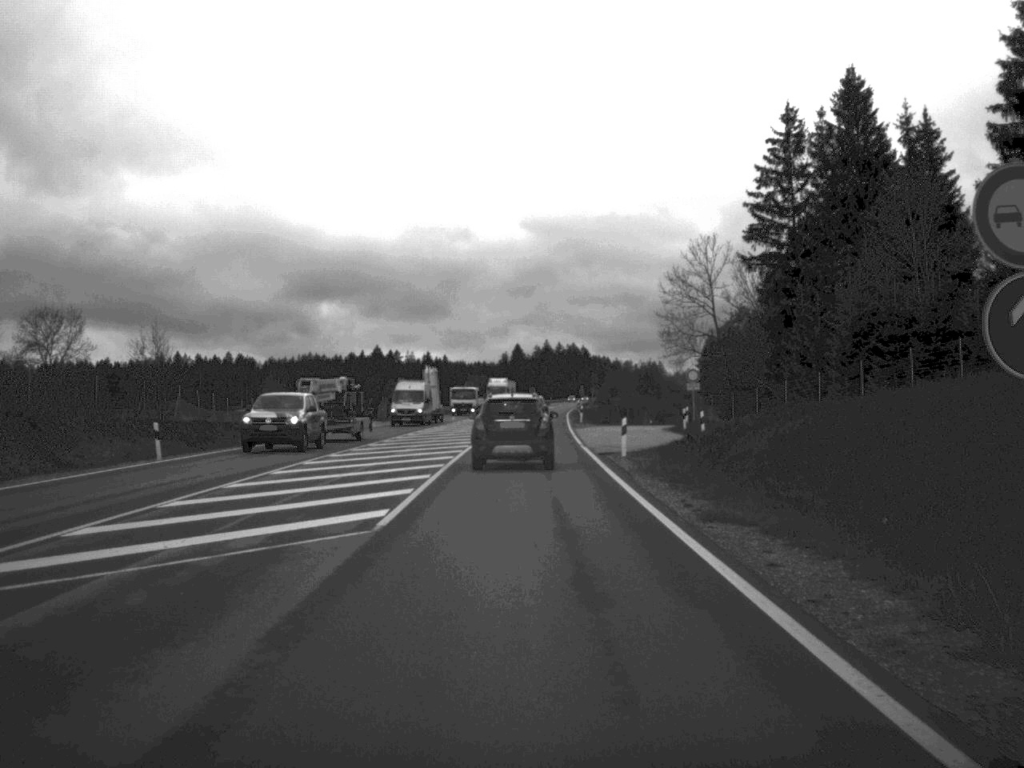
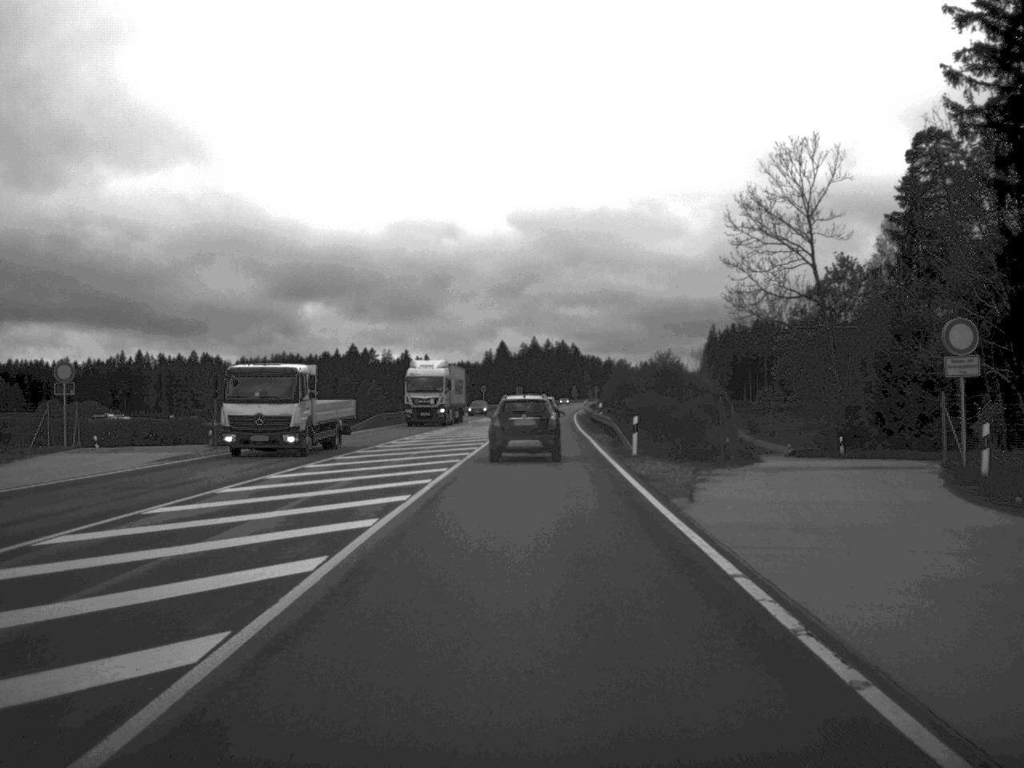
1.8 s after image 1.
(+0.1, +45.7) m; +1°
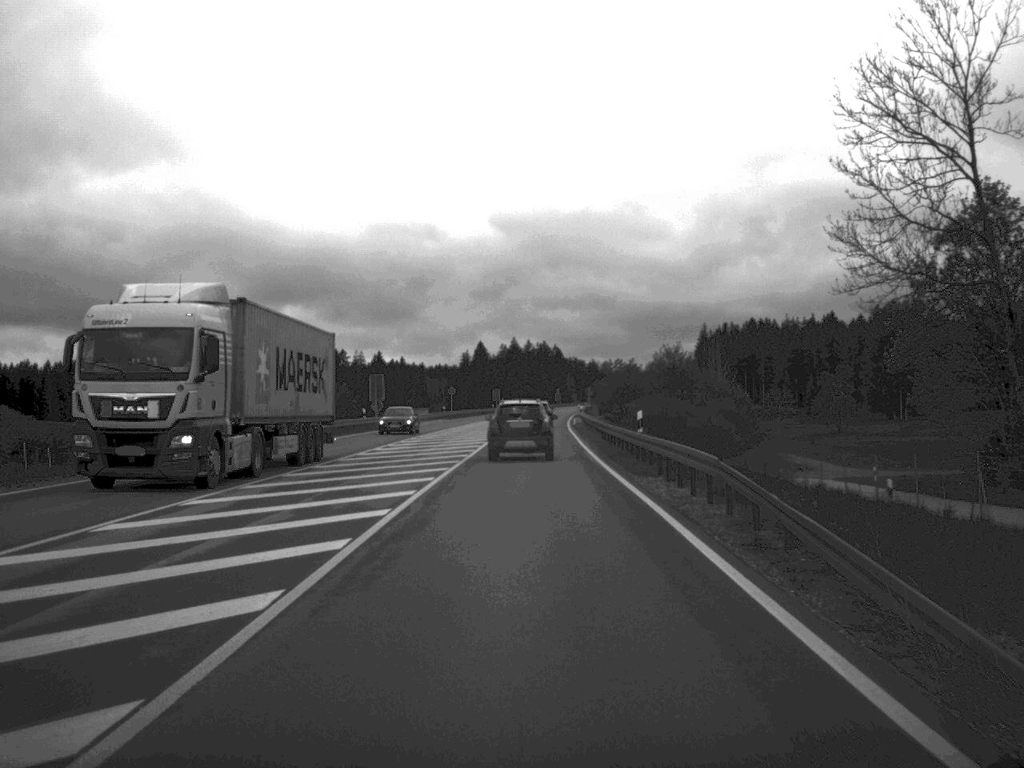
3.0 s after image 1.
(+0.2, +30.3) m; +1°
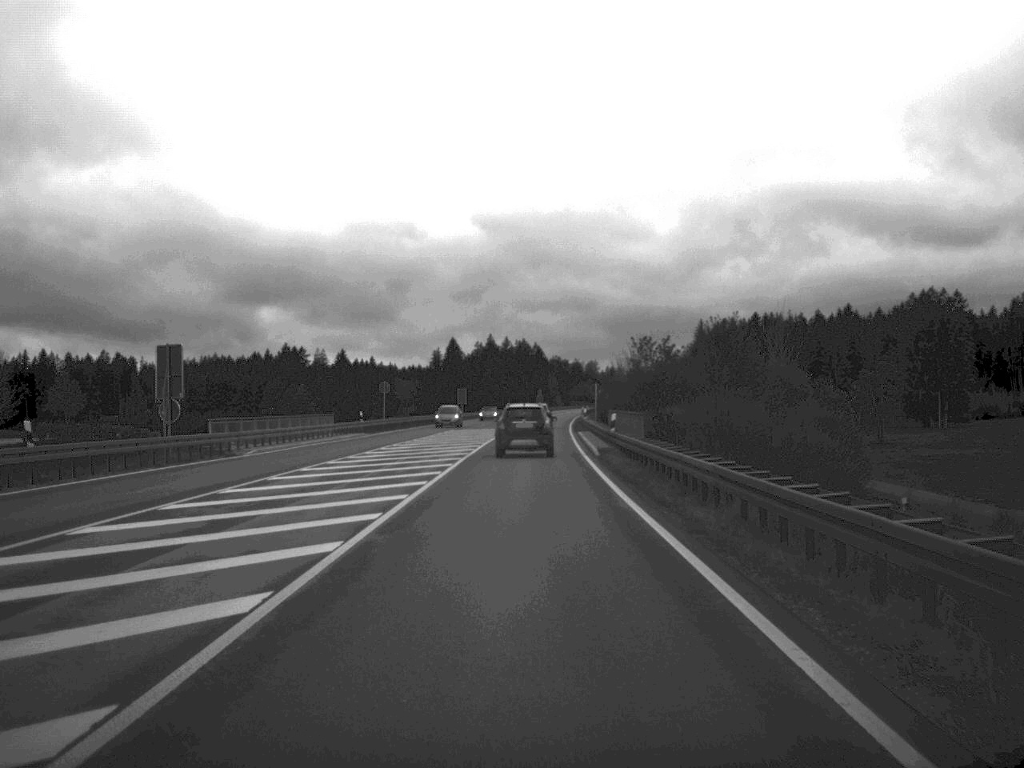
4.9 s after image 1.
(+0.4, +48.5) m; +1°
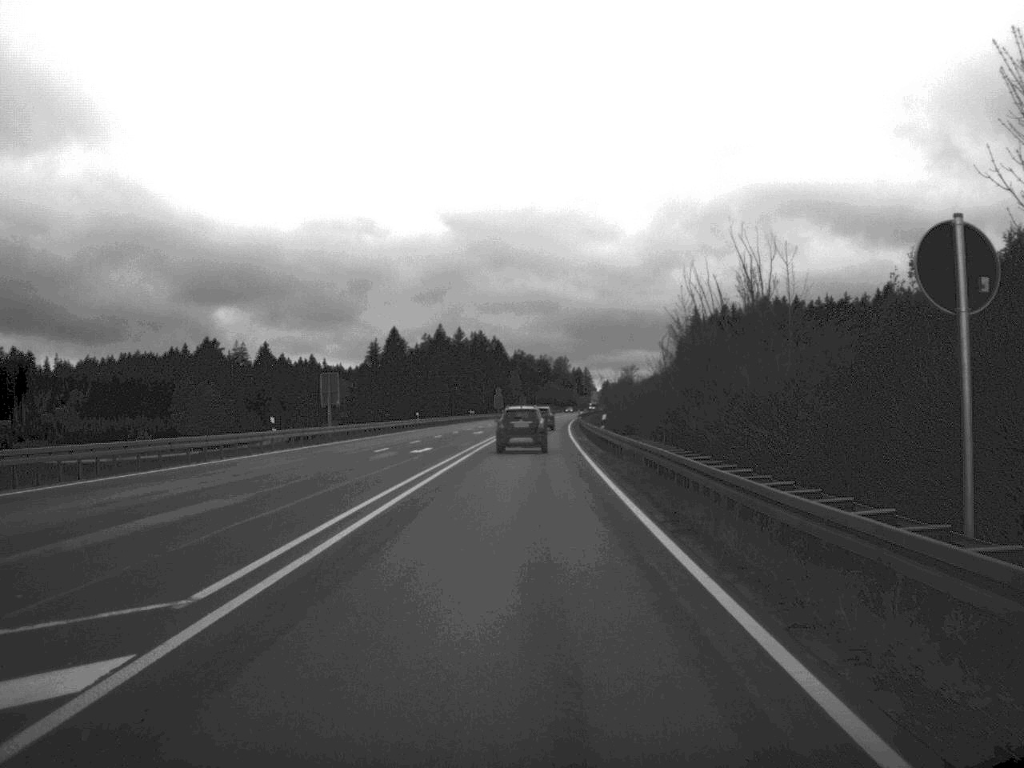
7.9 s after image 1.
(+1.1, +79.4) m; +2°
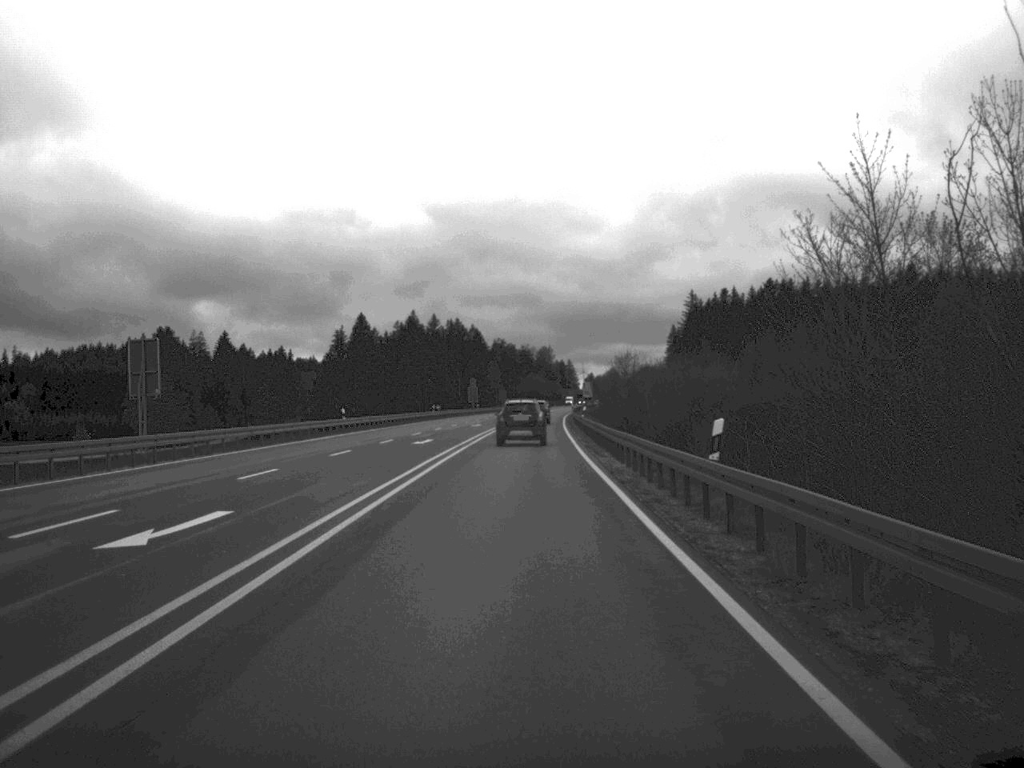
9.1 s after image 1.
(+0.2, +32.5) m; +1°
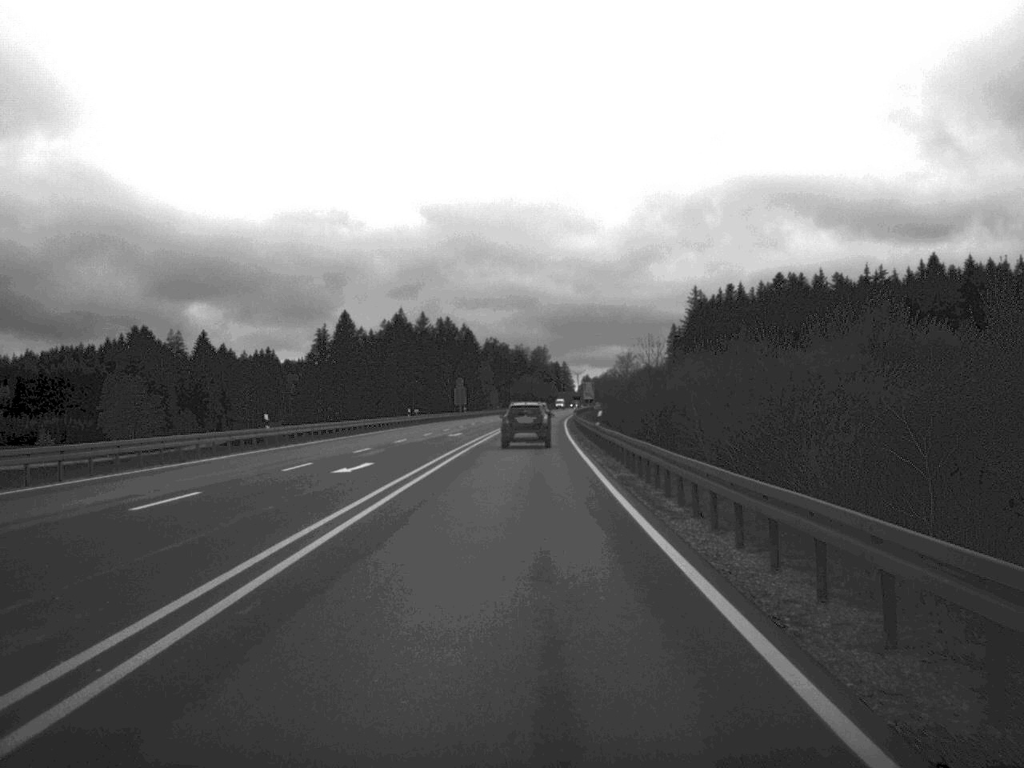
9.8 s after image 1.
(+0.1, +19.1) m; 0°
